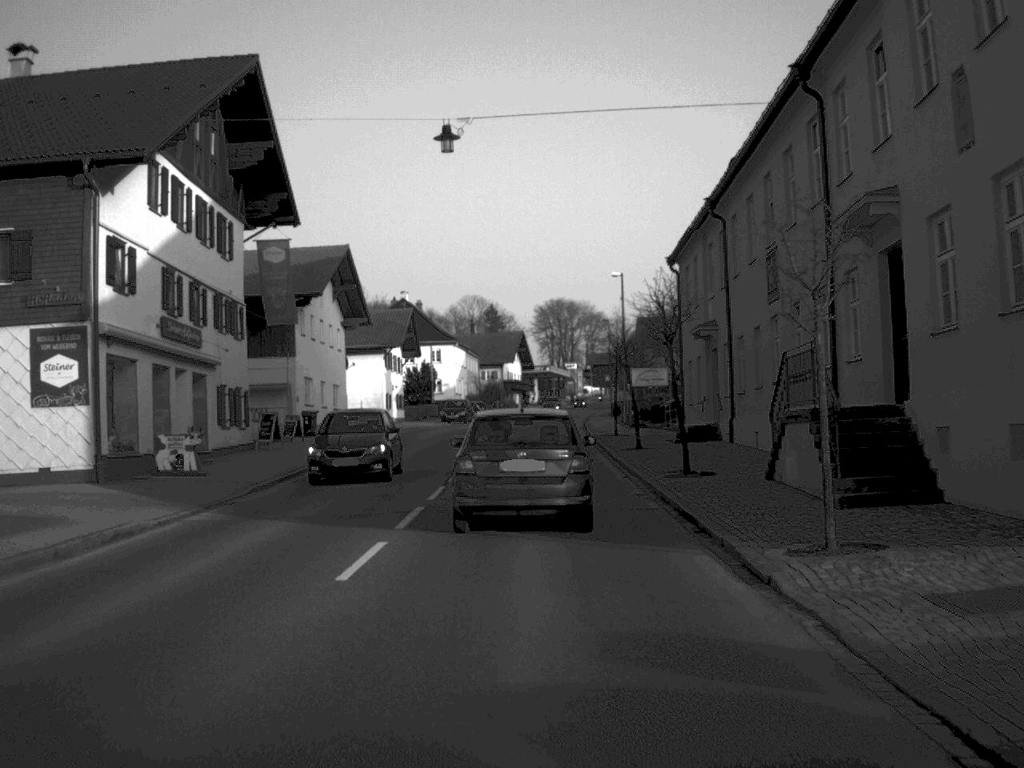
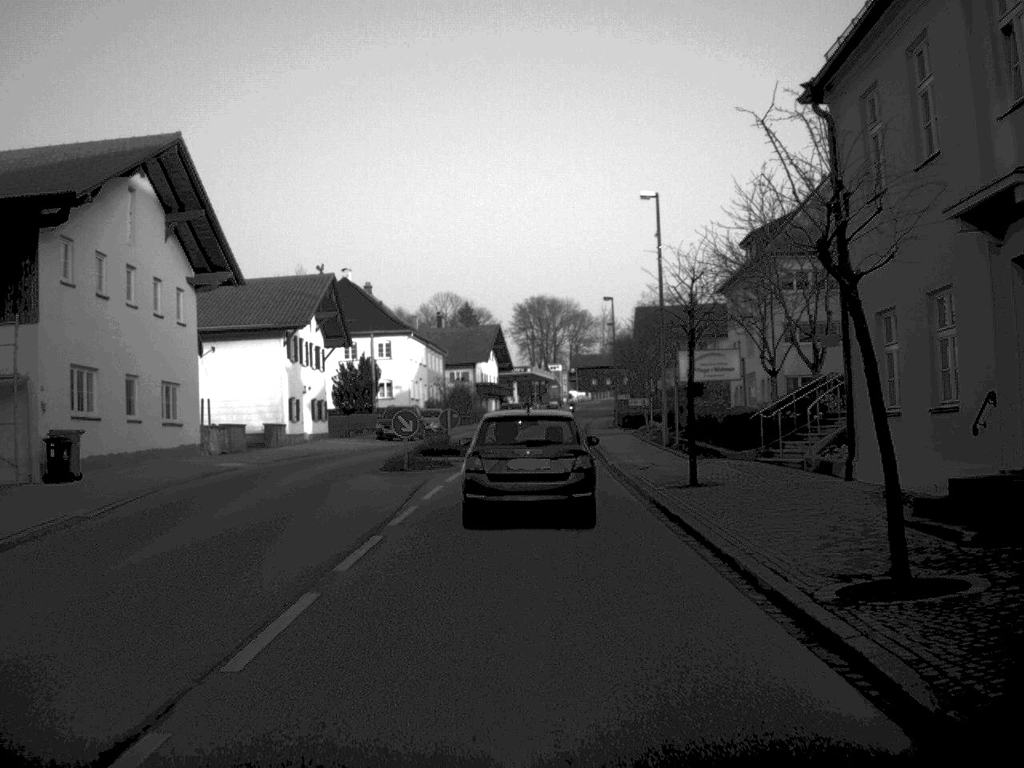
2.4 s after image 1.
(+0.2, +26.3) m; +1°
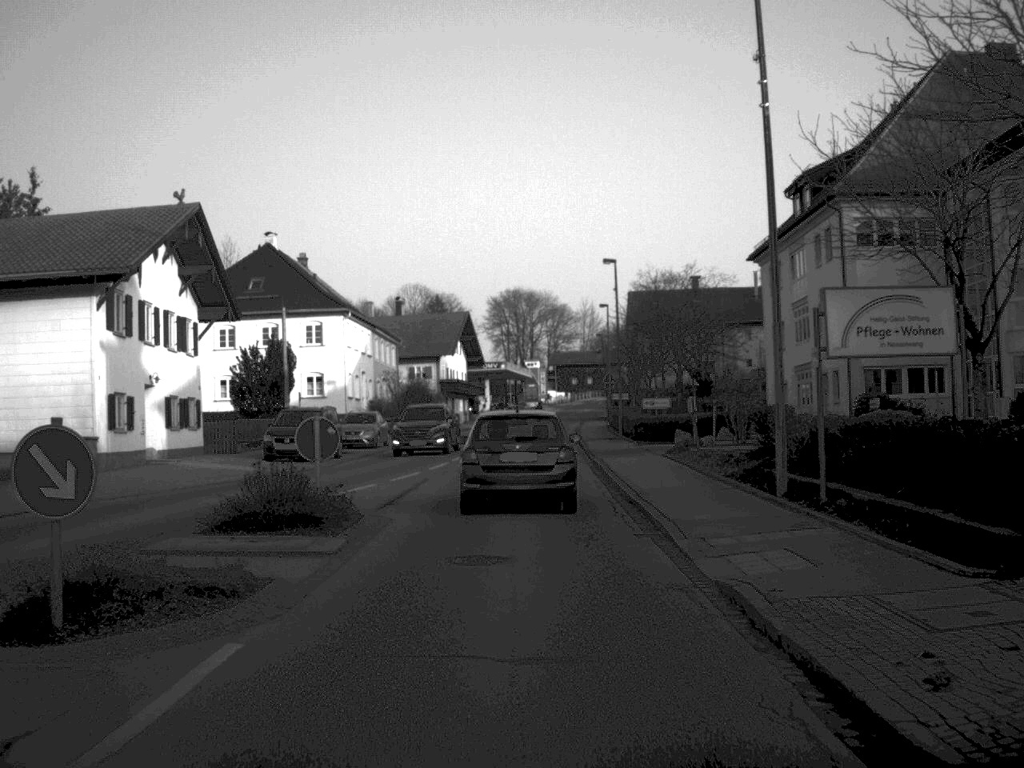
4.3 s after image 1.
(+0.2, +20.2) m; +1°
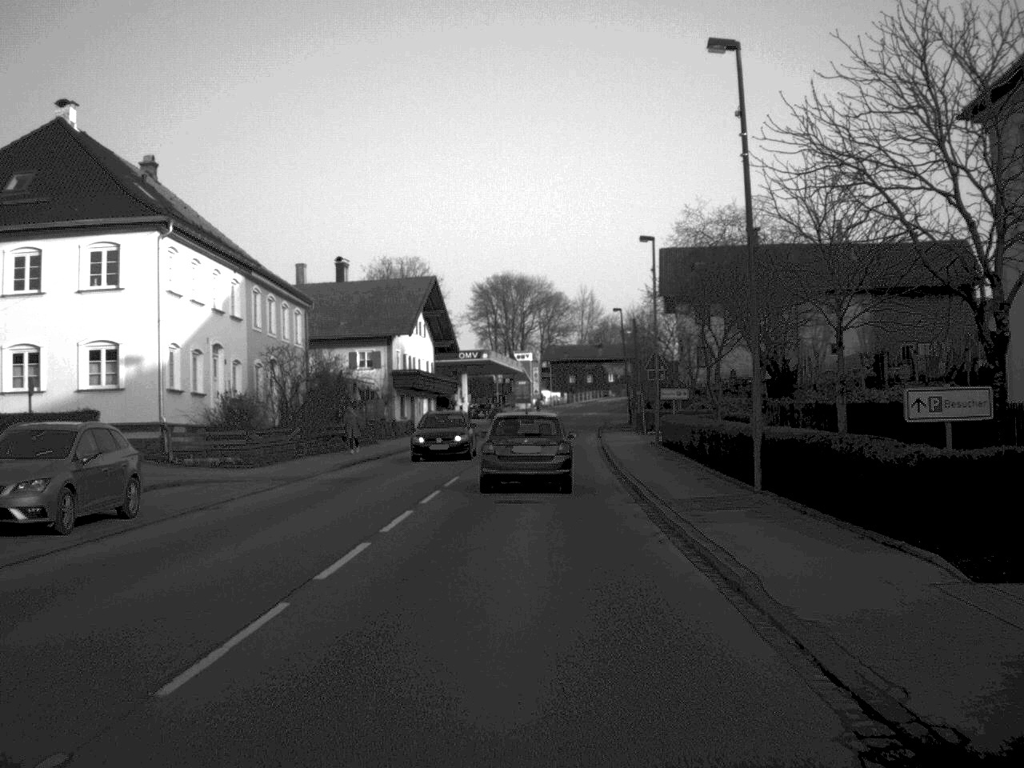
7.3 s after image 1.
(+0.1, +33.4) m; +1°
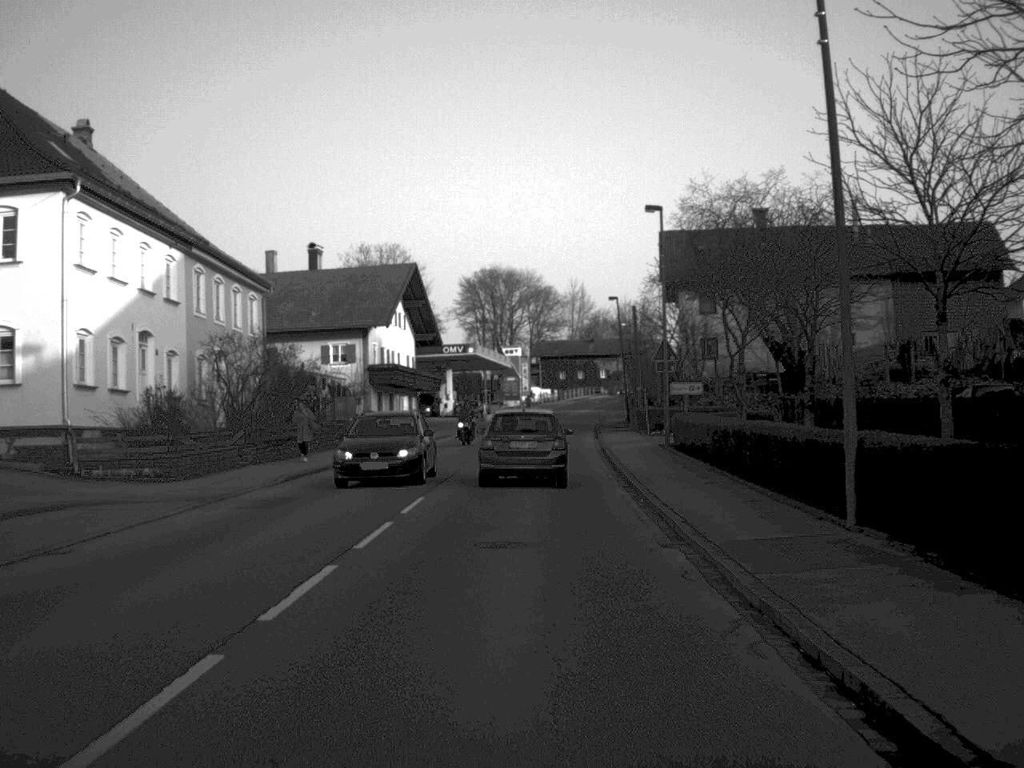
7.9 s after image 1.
(0.0, +6.7) m; +1°
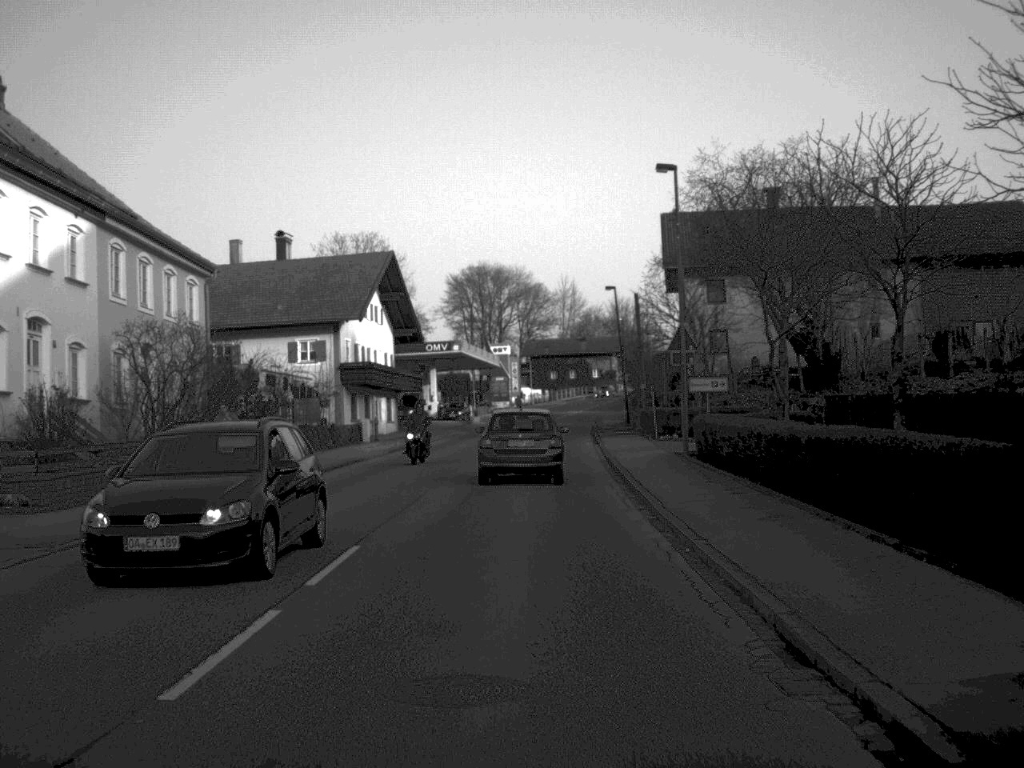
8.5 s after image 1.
(0.0, +7.1) m; 0°
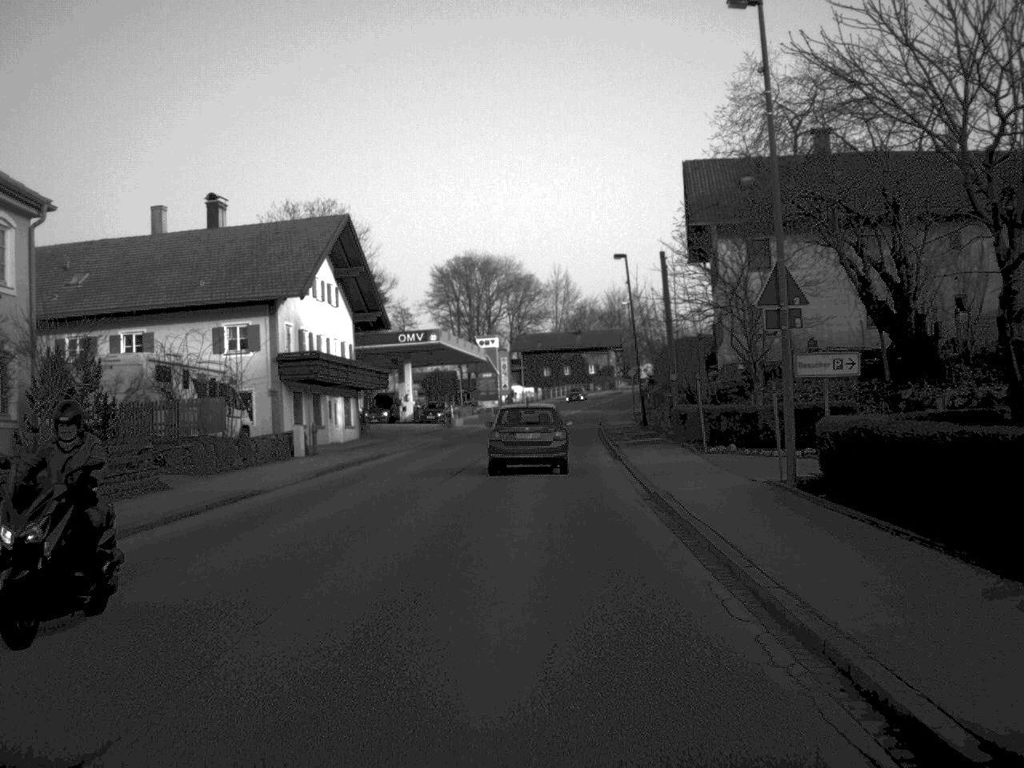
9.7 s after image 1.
(0.0, +14.2) m; 0°
